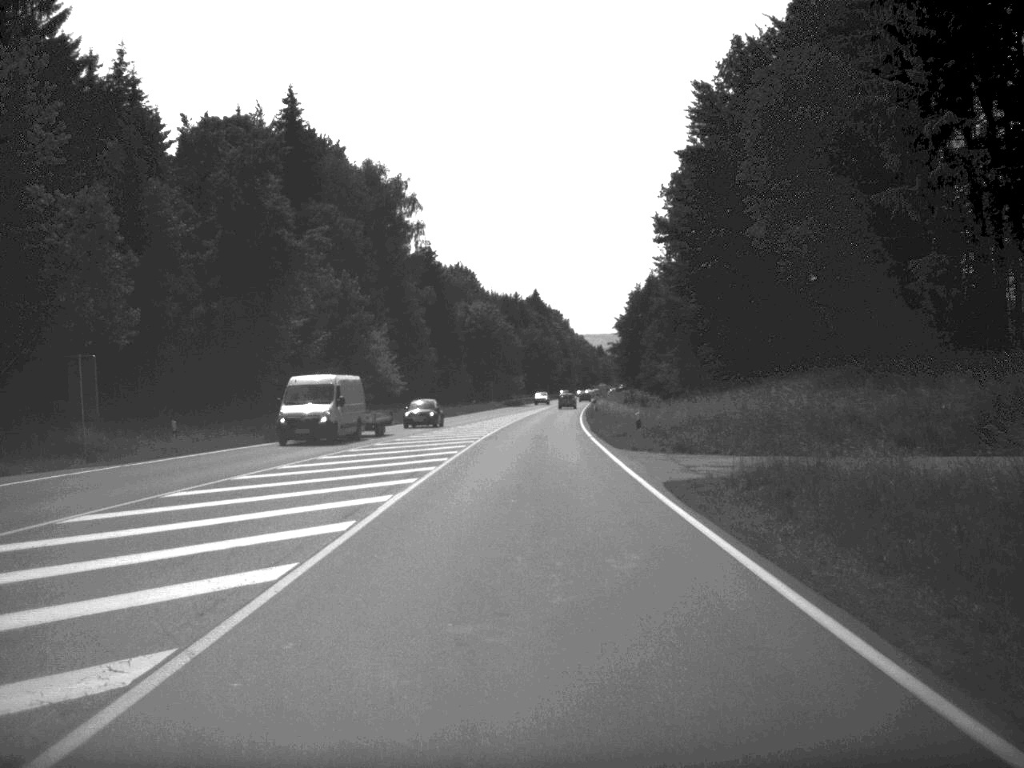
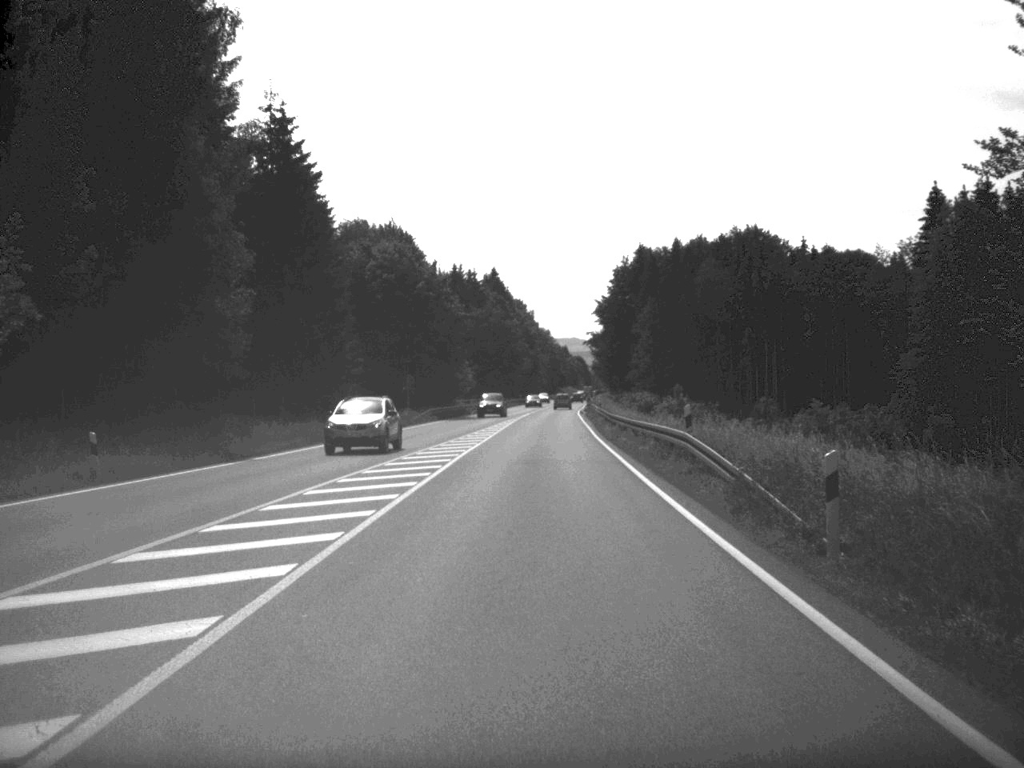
(+1.0, +67.9) m; +2°
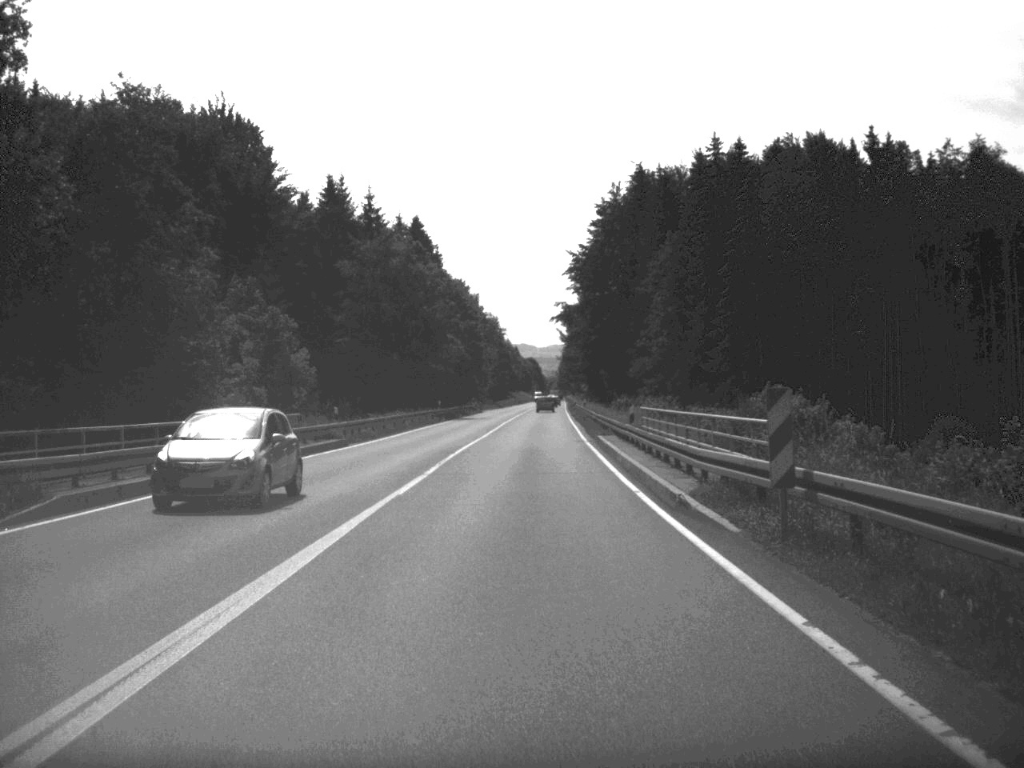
(+1.6, +82.4) m; +2°
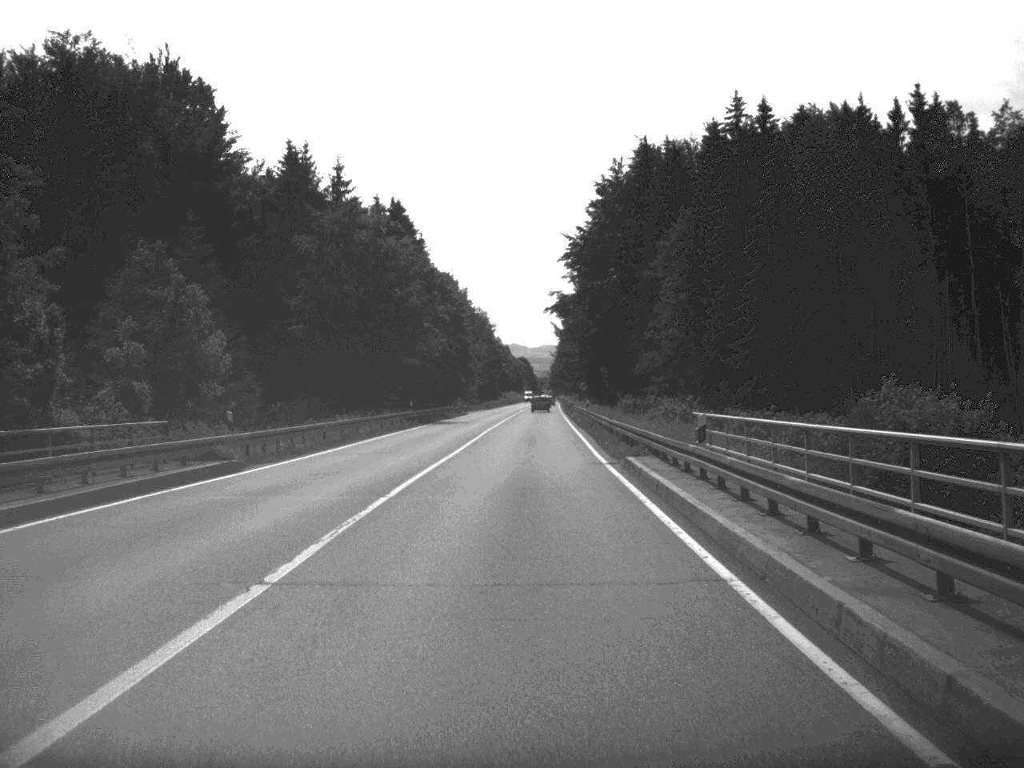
(+0.1, +15.4) m; 0°
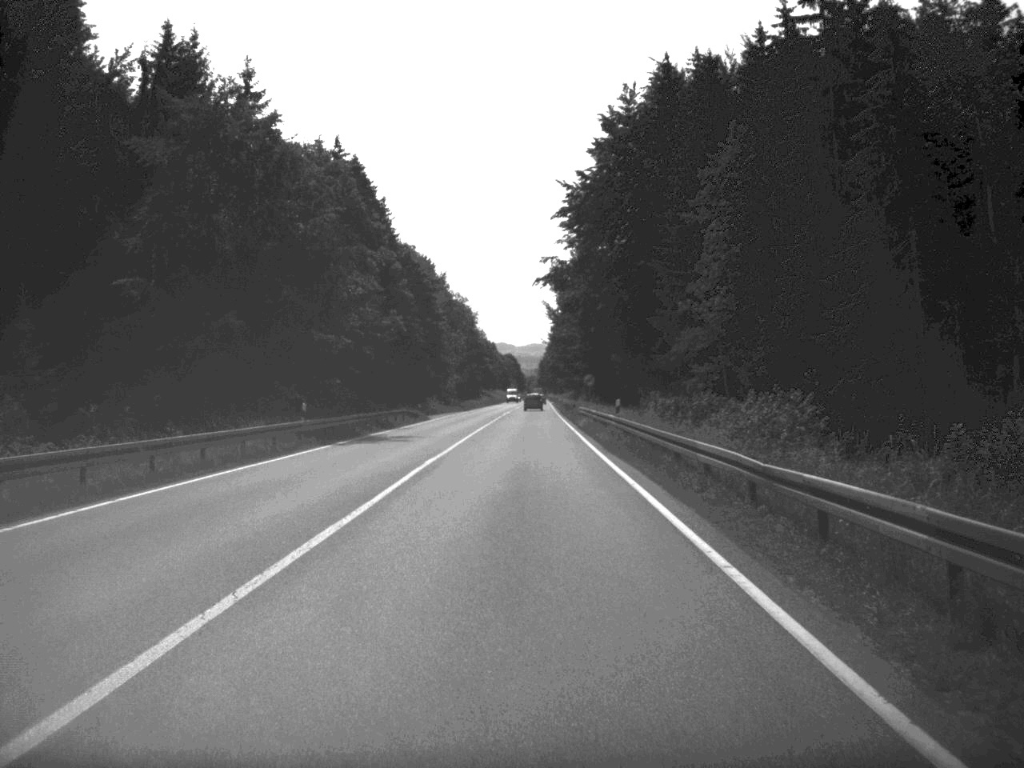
(+0.2, +31.4) m; +1°
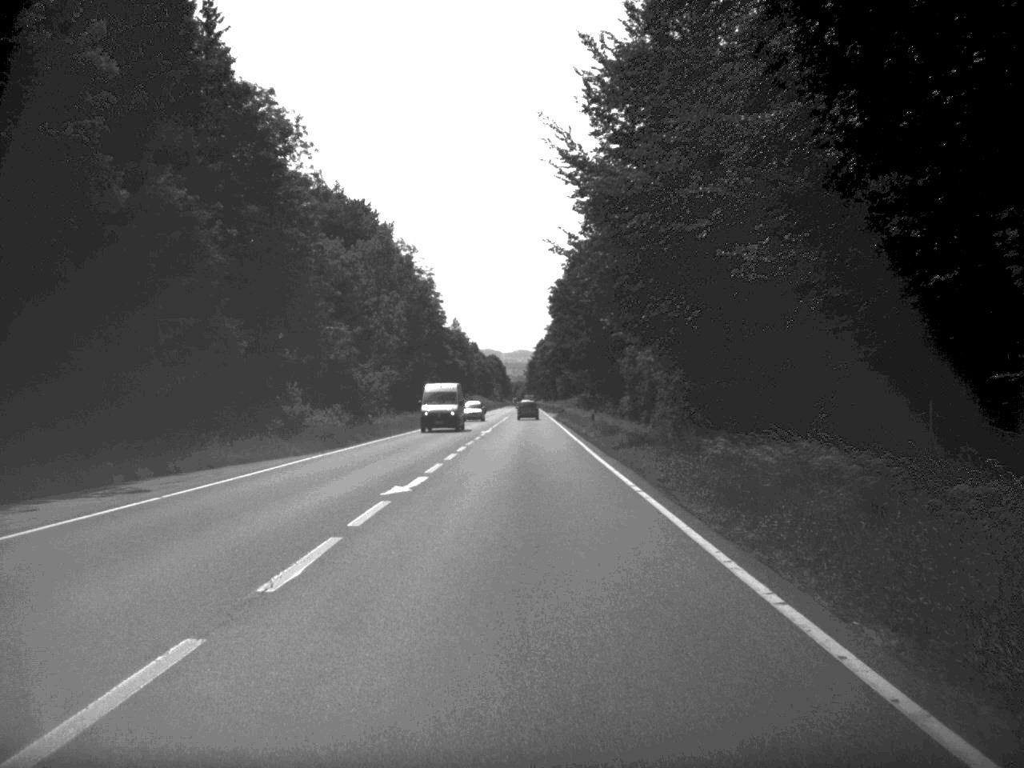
(+0.3, +80.5) m; 0°
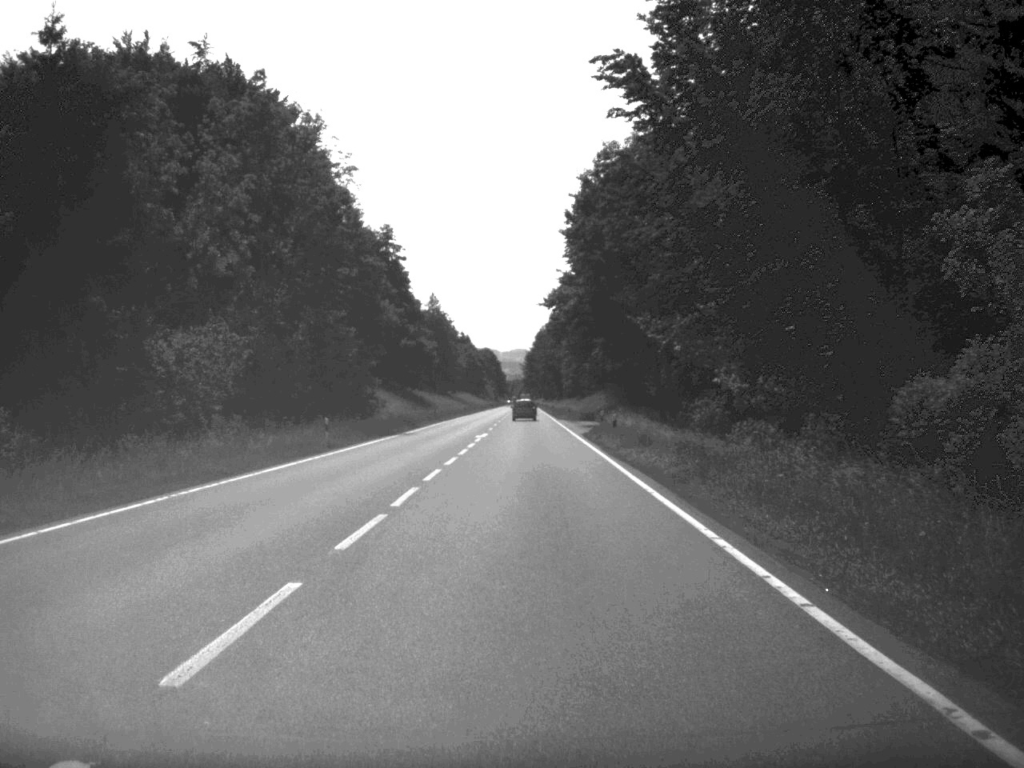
(-0.1, +61.6) m; 0°
